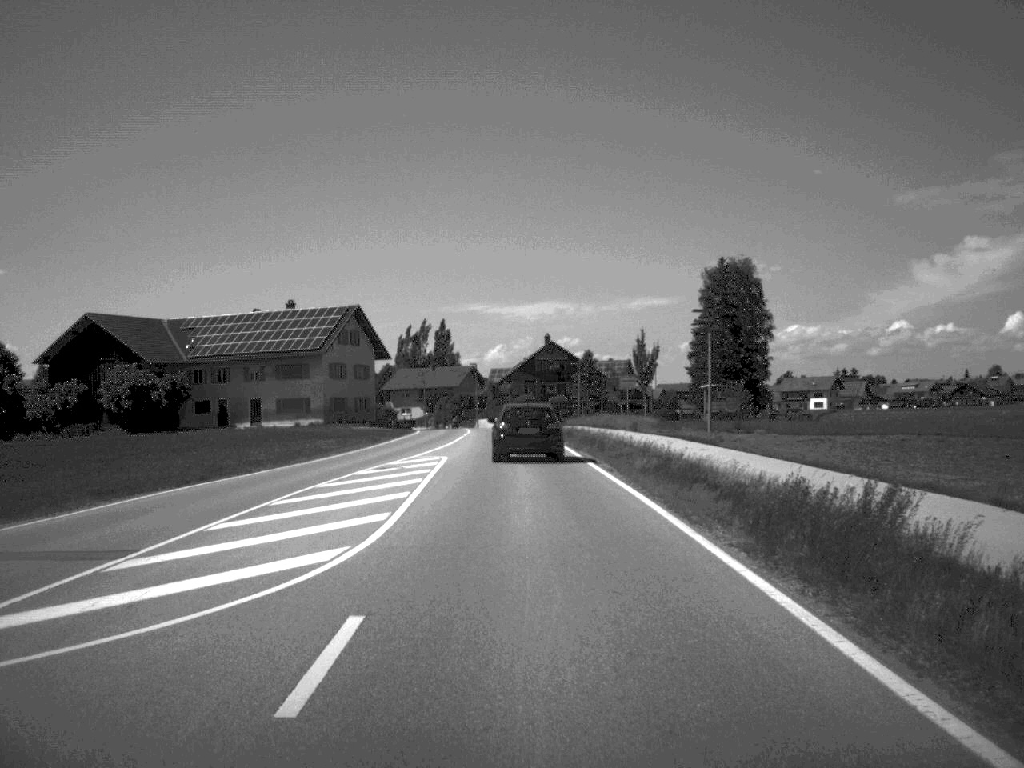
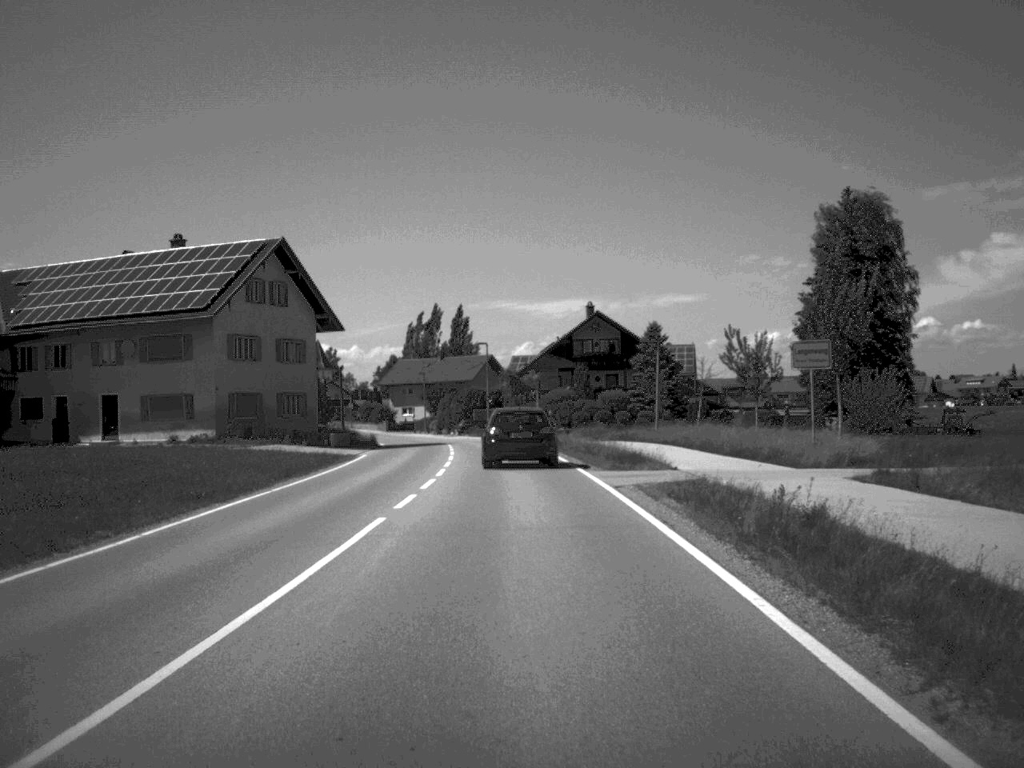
(-0.6, +40.4) m; -1°
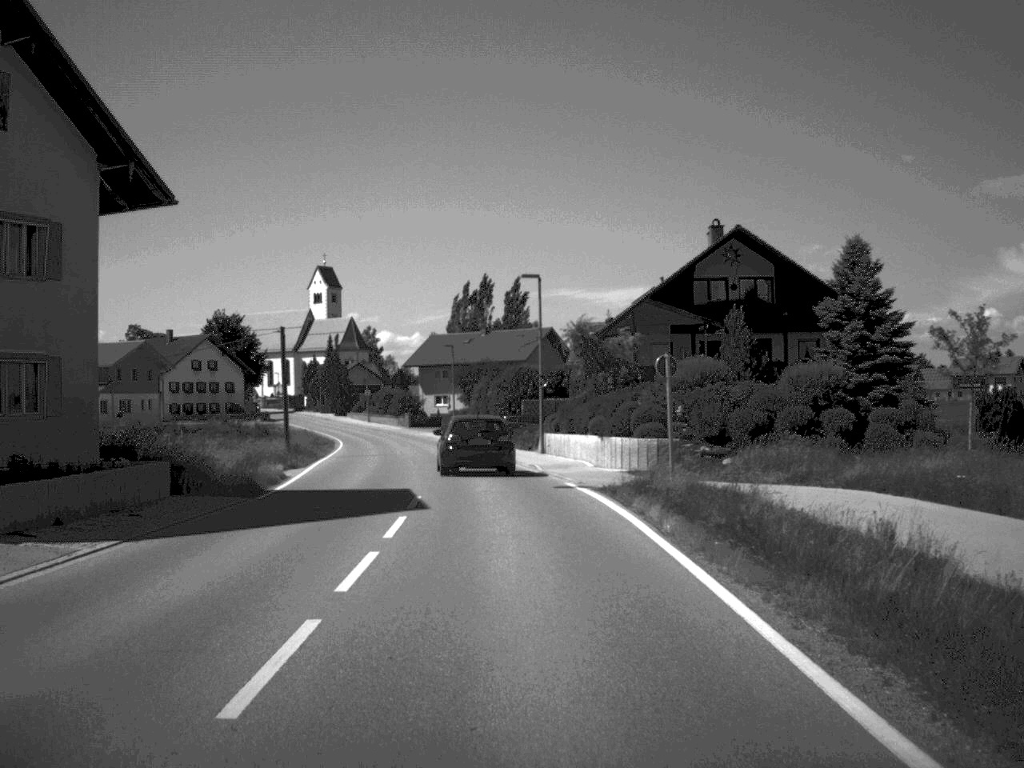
(-0.9, +39.0) m; -3°
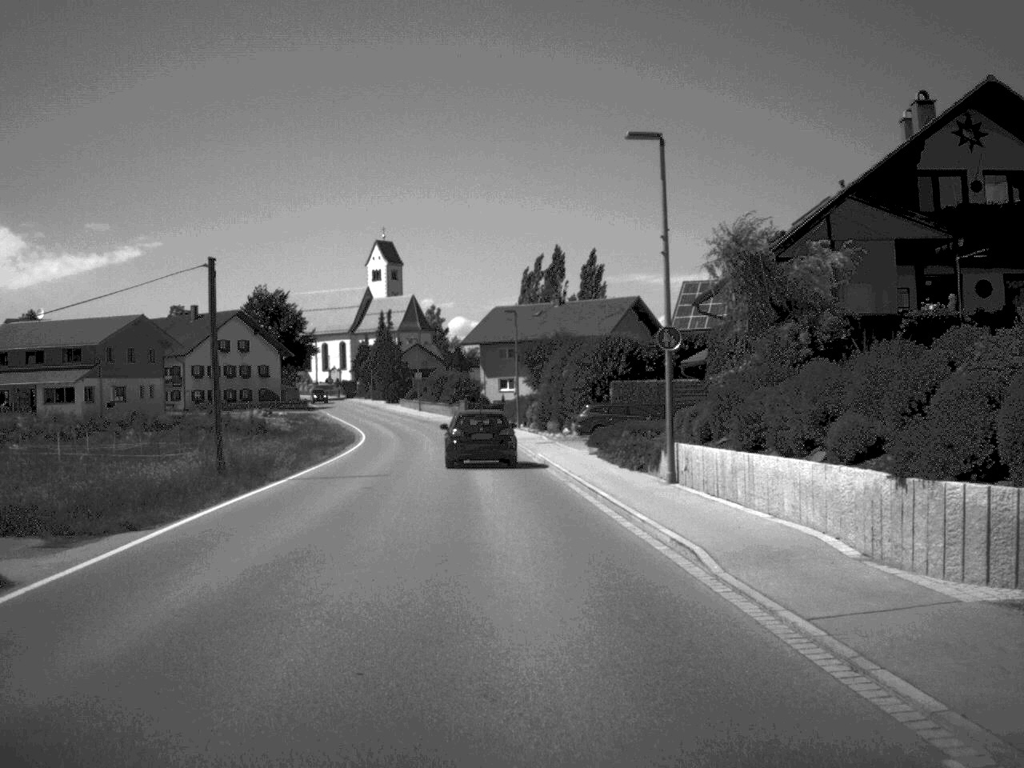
(-0.6, +21.5) m; -4°
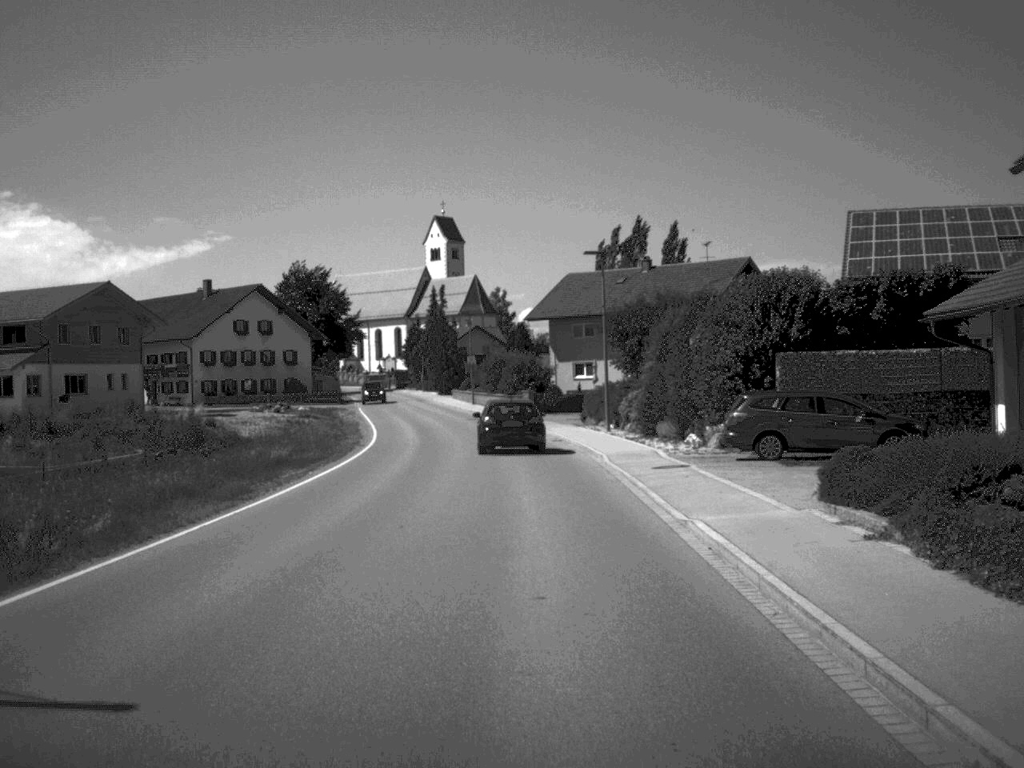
(-0.7, +22.8) m; -3°
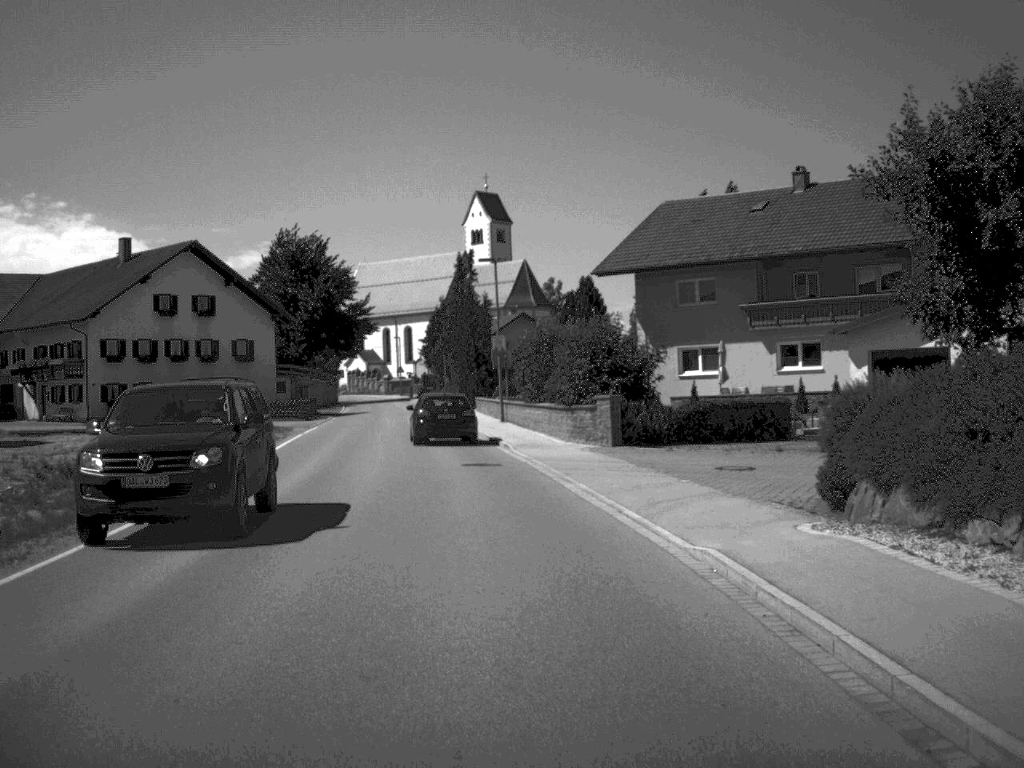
(-0.5, +37.4) m; -3°
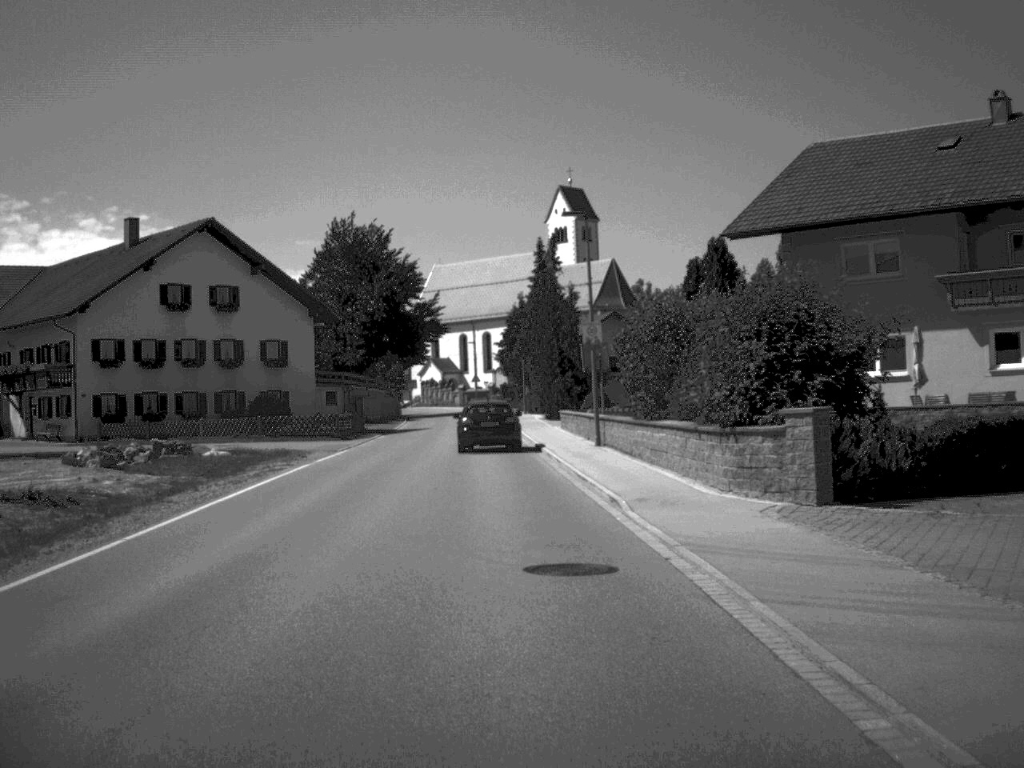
(-0.5, +14.6) m; -4°
